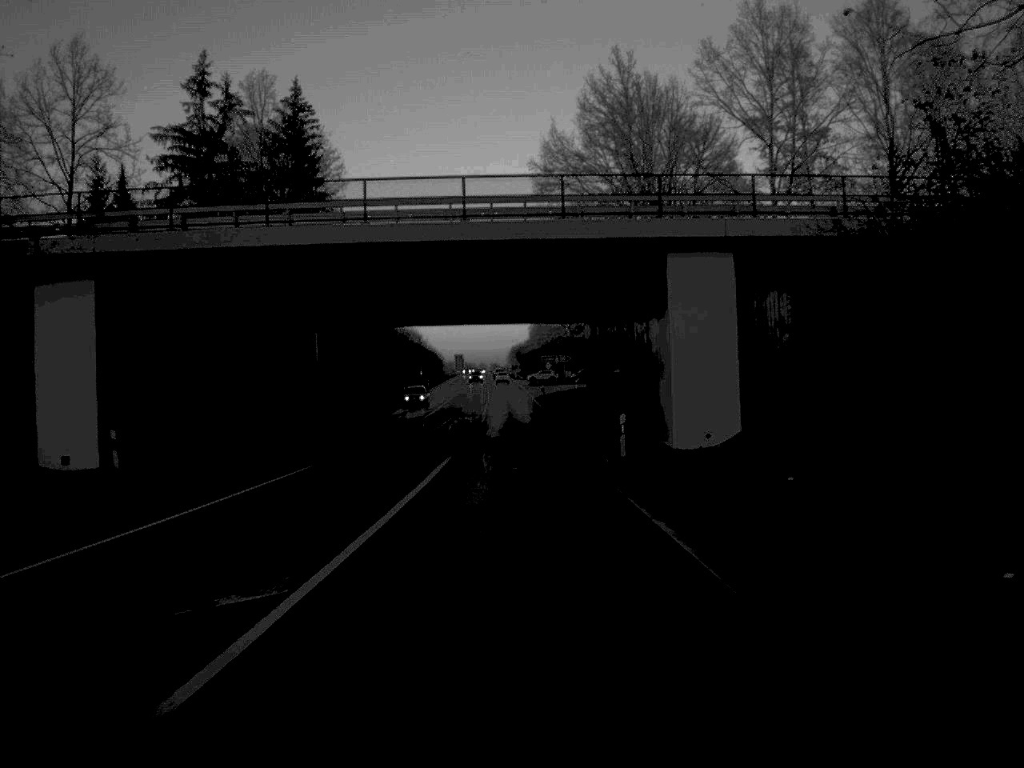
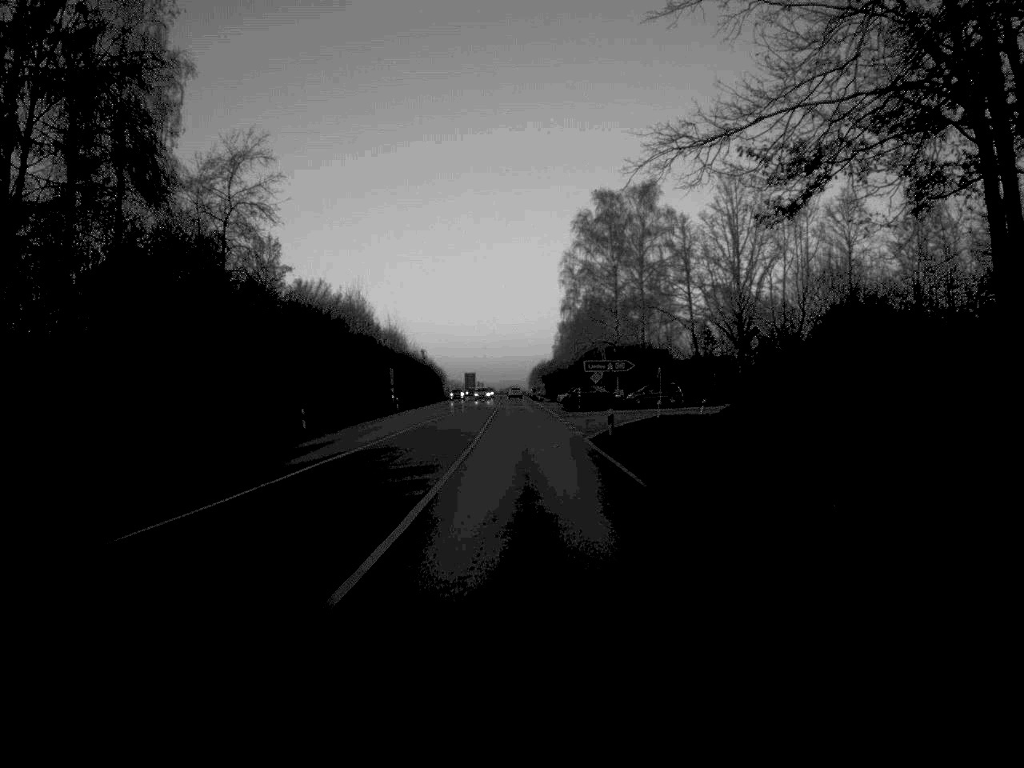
(-0.7, +61.1) m; -1°
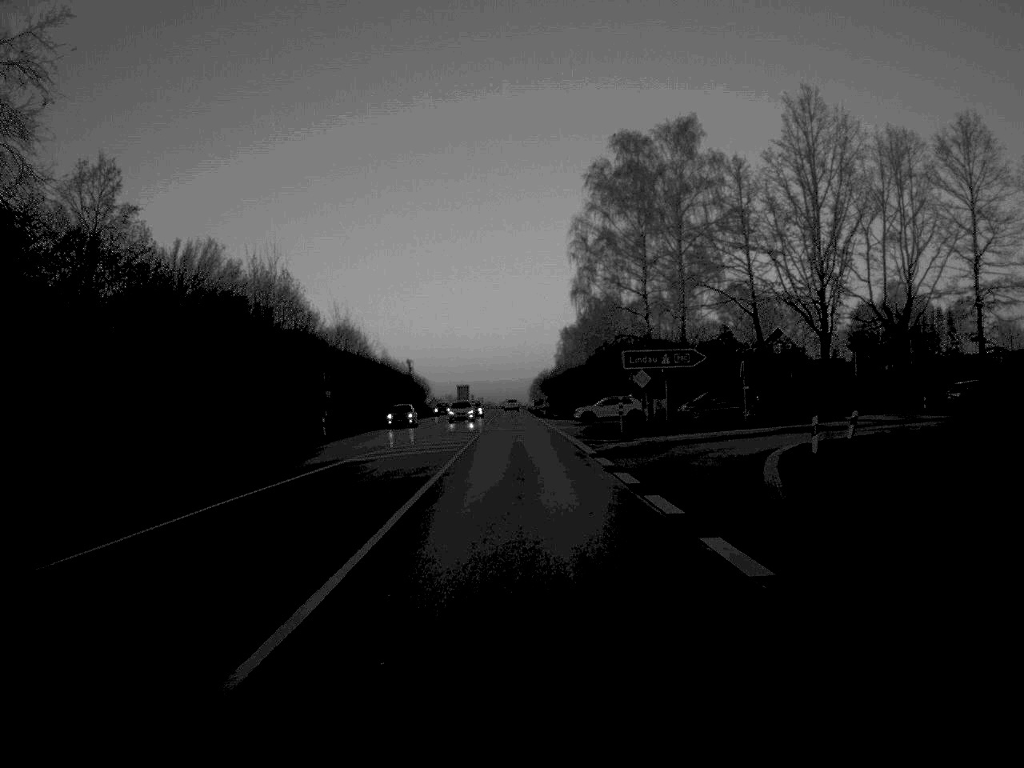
(0.0, +35.8) m; 0°
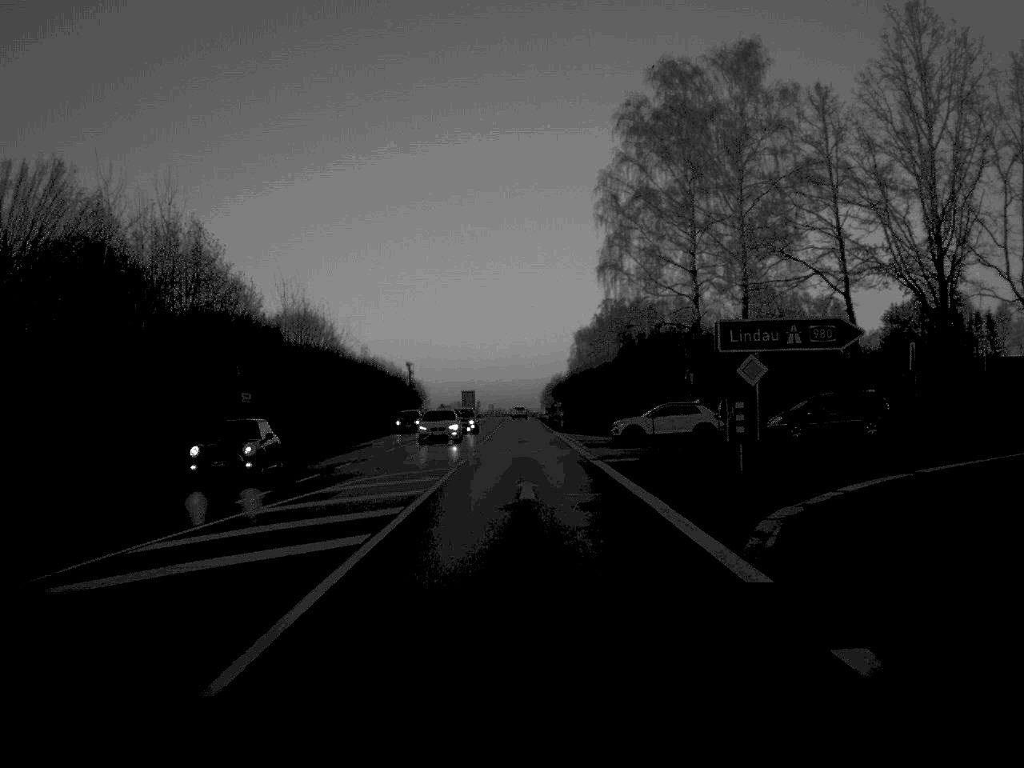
(-0.1, +24.3) m; -1°
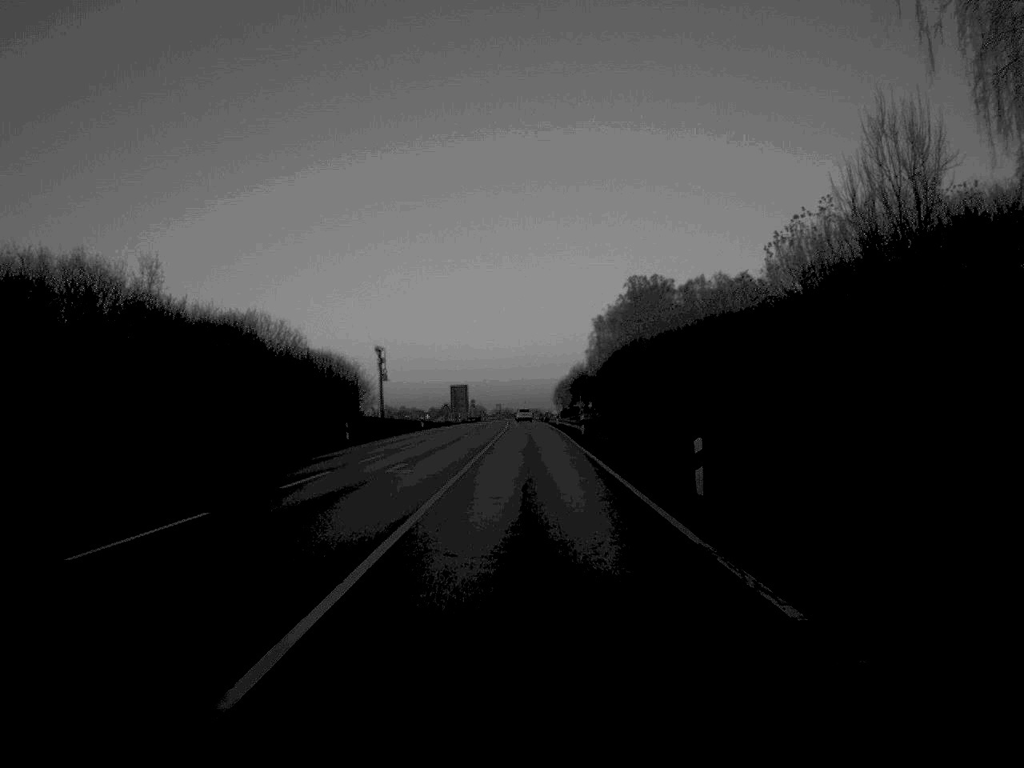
(-0.3, +62.7) m; 0°
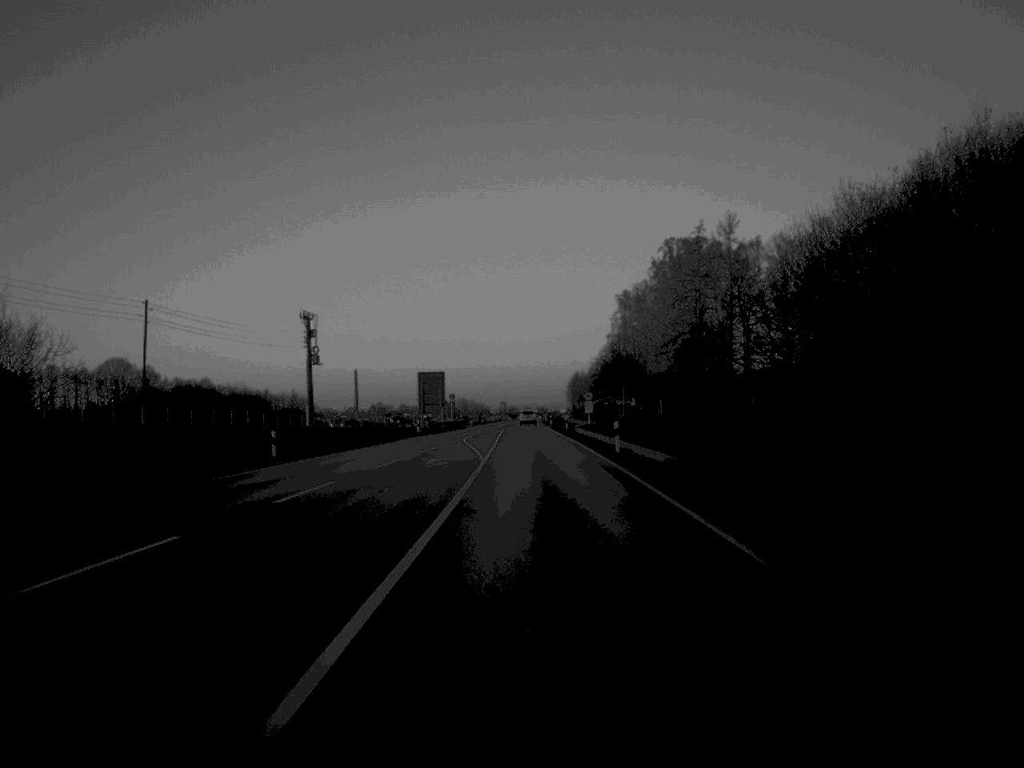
(-0.2, +64.1) m; 0°
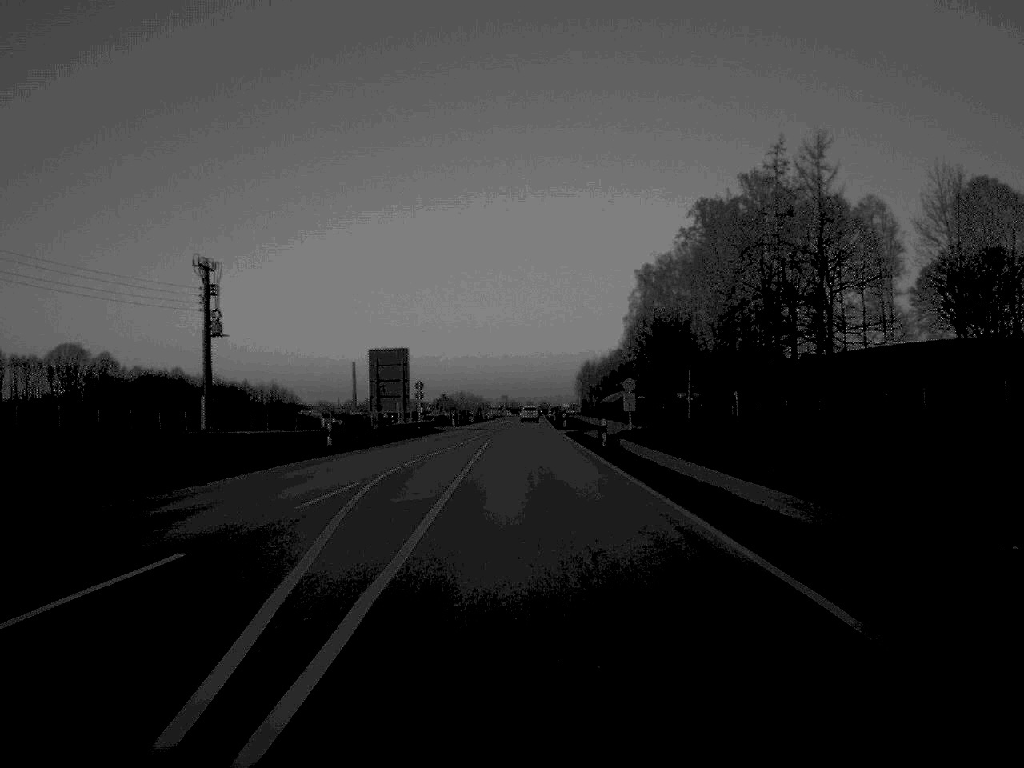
(0.0, +38.7) m; 0°
